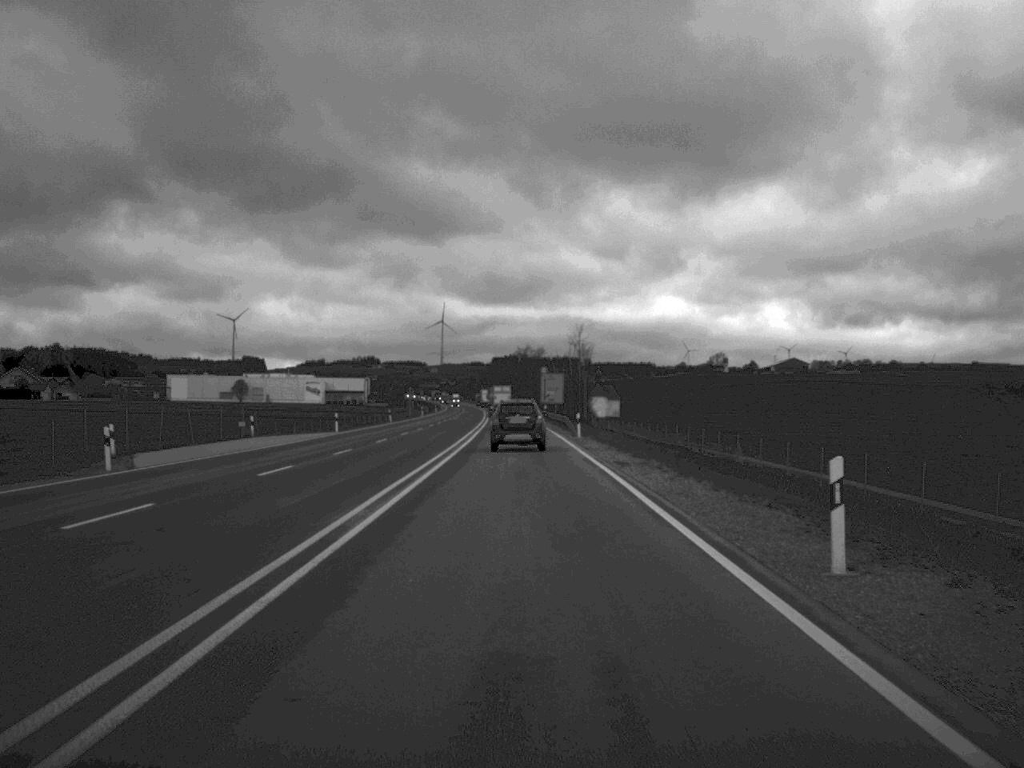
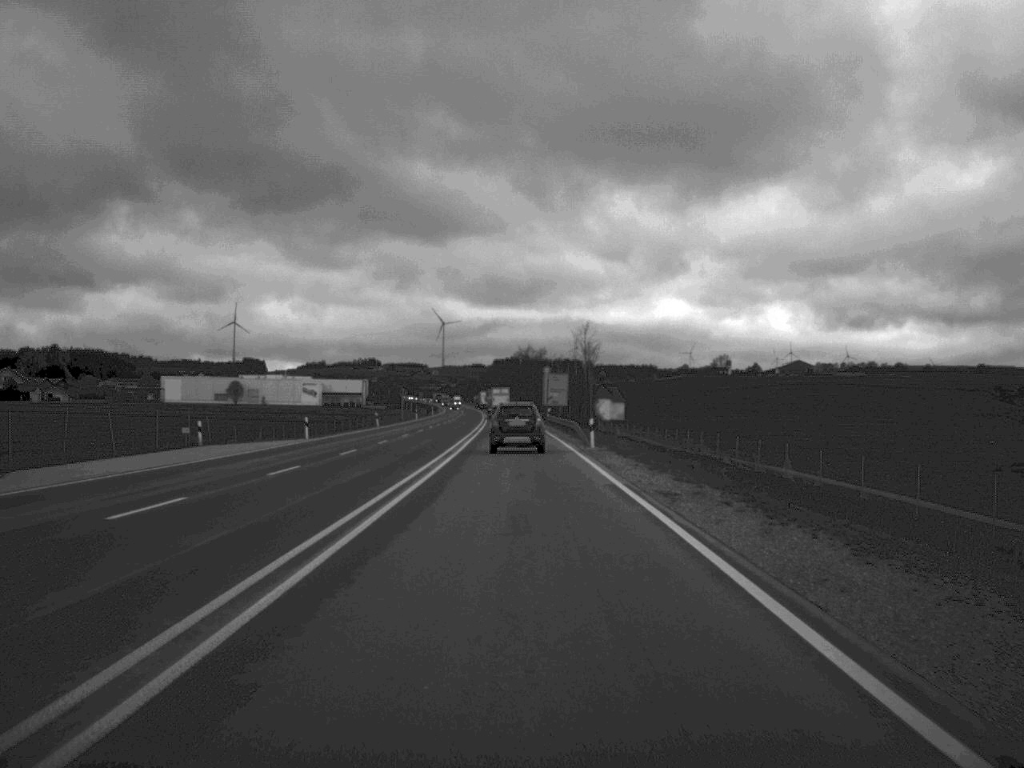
(0.0, +10.3) m; 0°
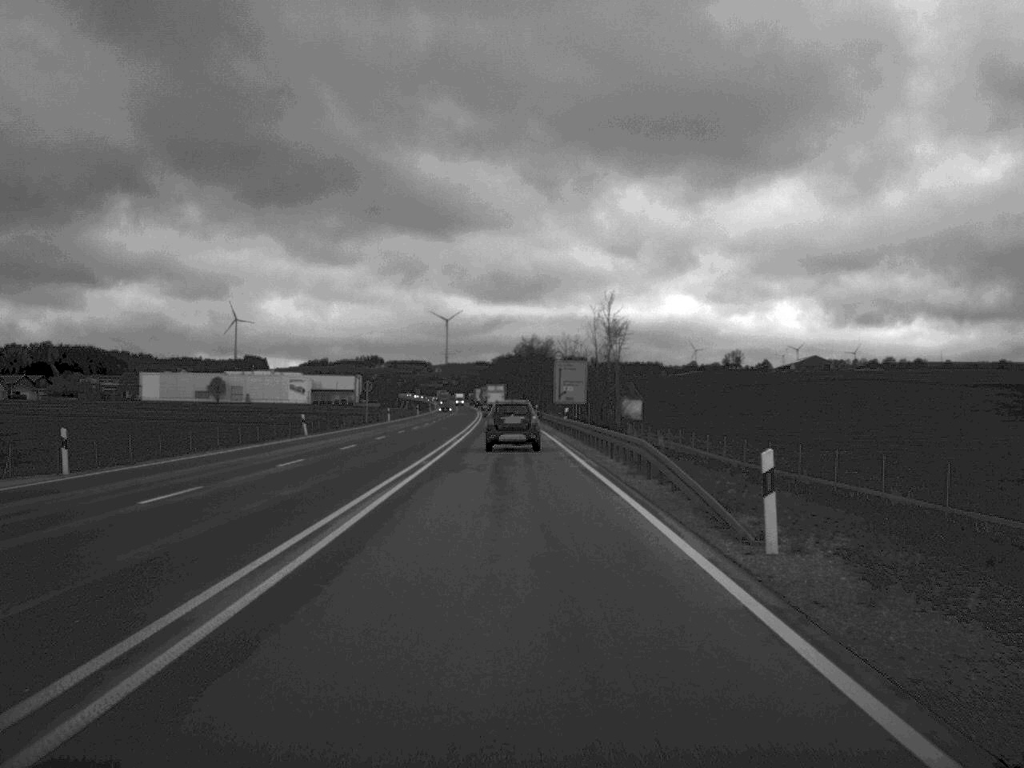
(-0.1, +33.5) m; 0°
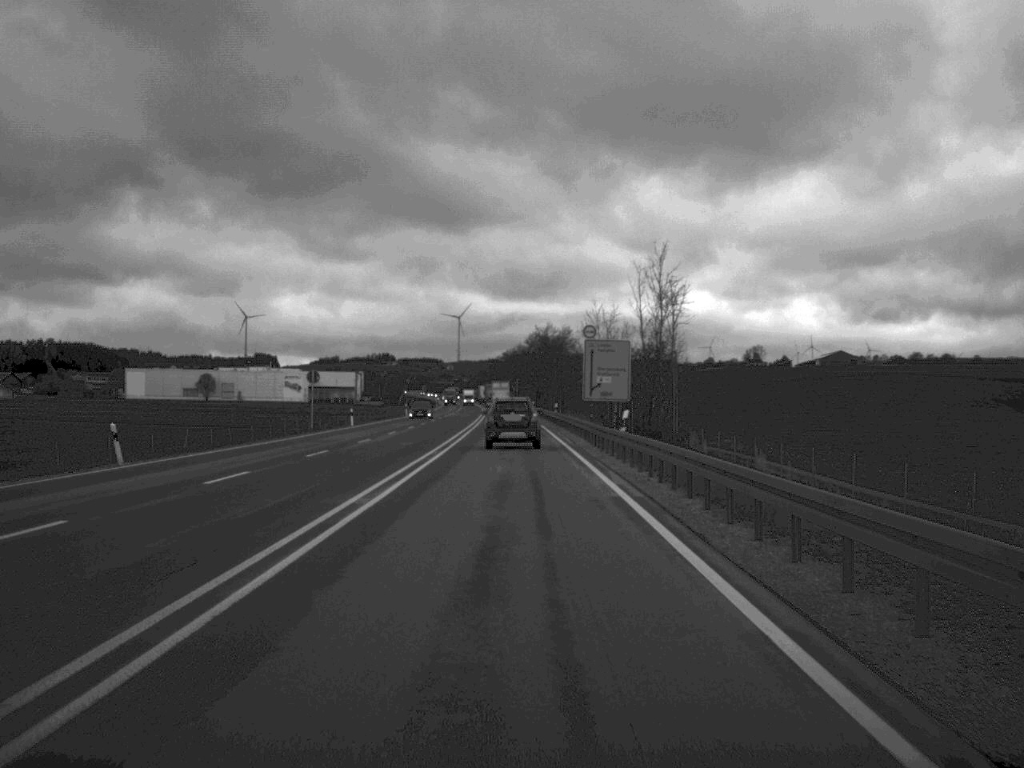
(-0.2, +31.4) m; -1°
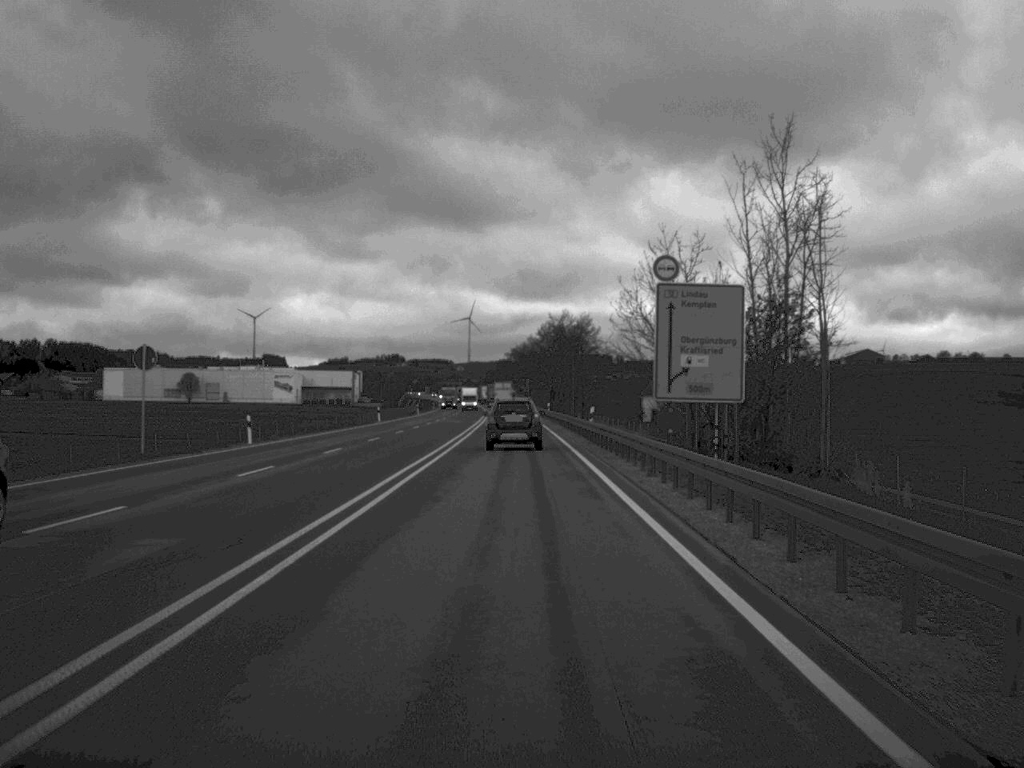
(-0.2, +33.3) m; -1°
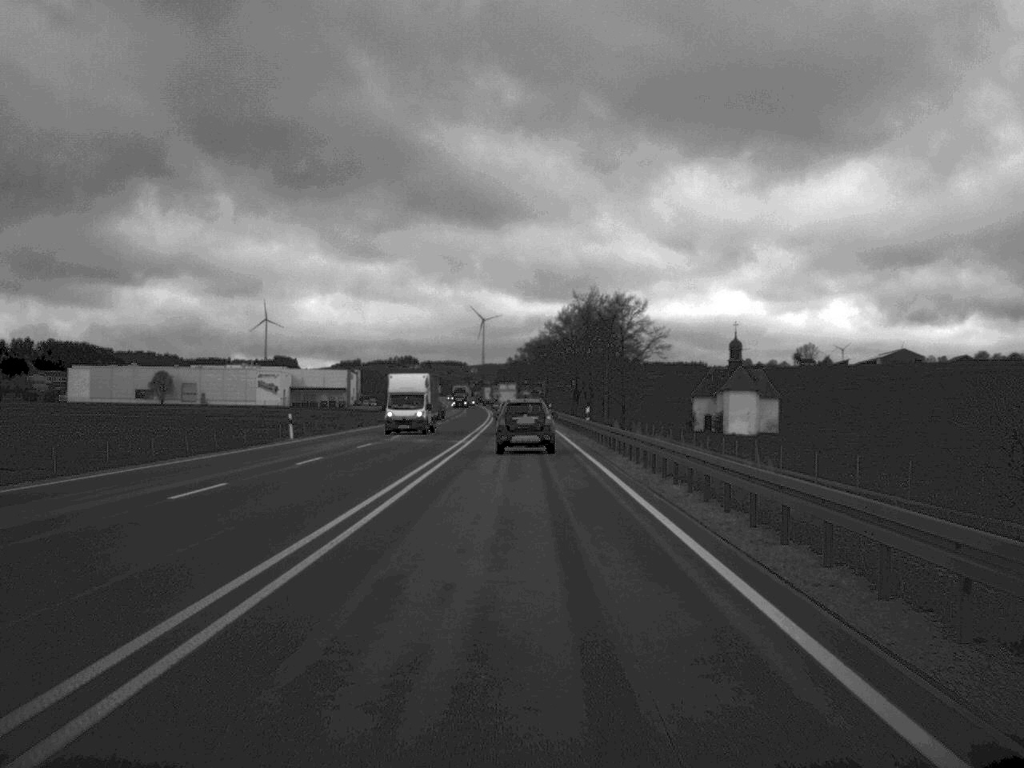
(-0.3, +42.0) m; -1°
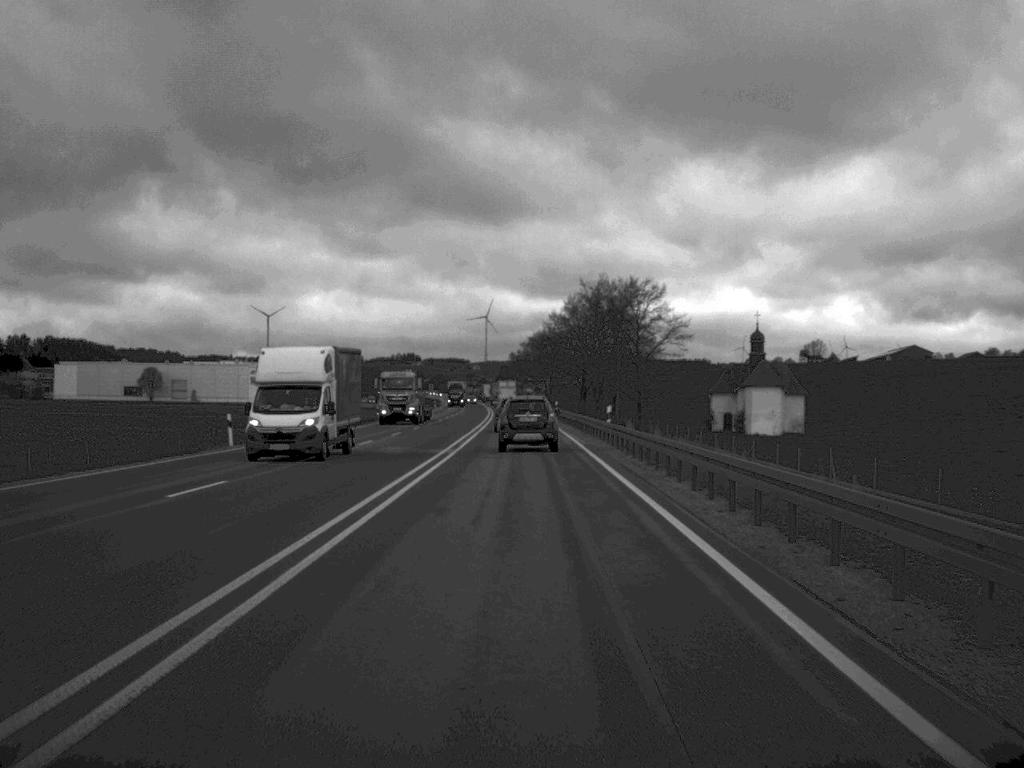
(0.0, +12.2) m; 0°
